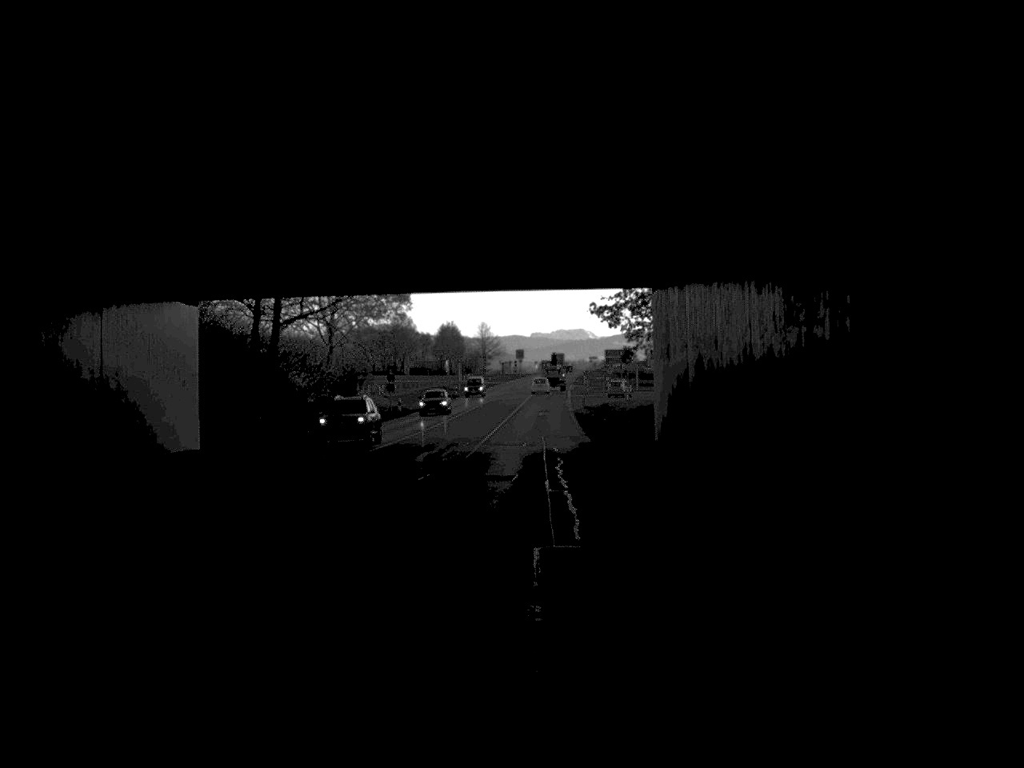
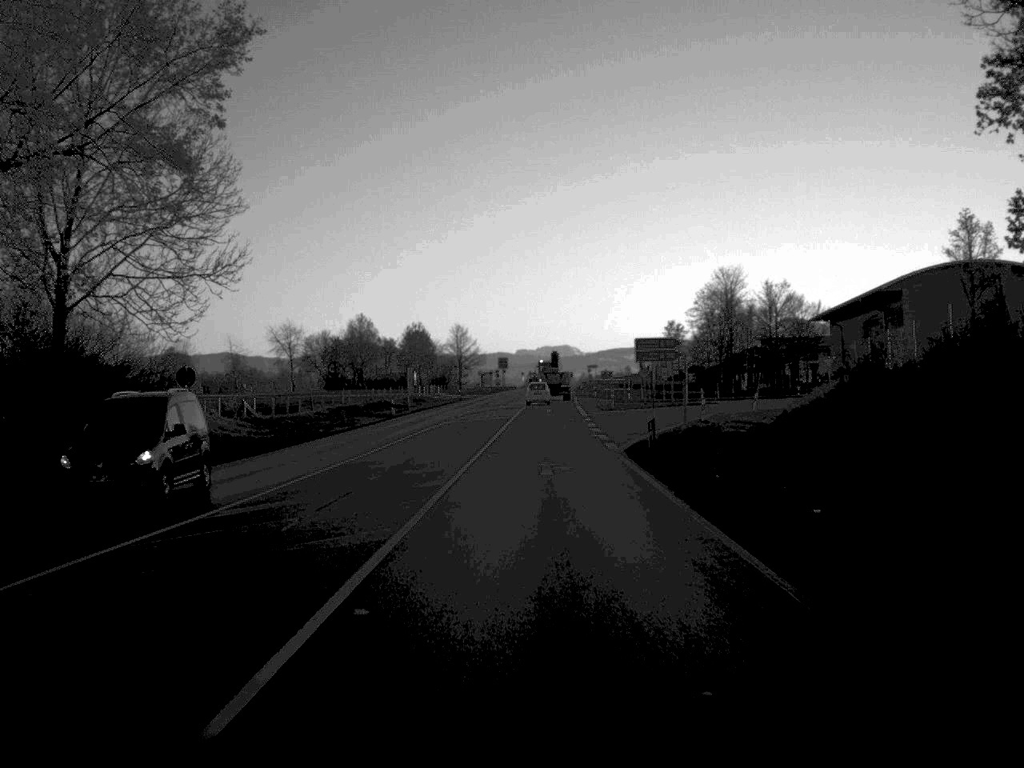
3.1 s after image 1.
(+0.1, +49.6) m; +1°
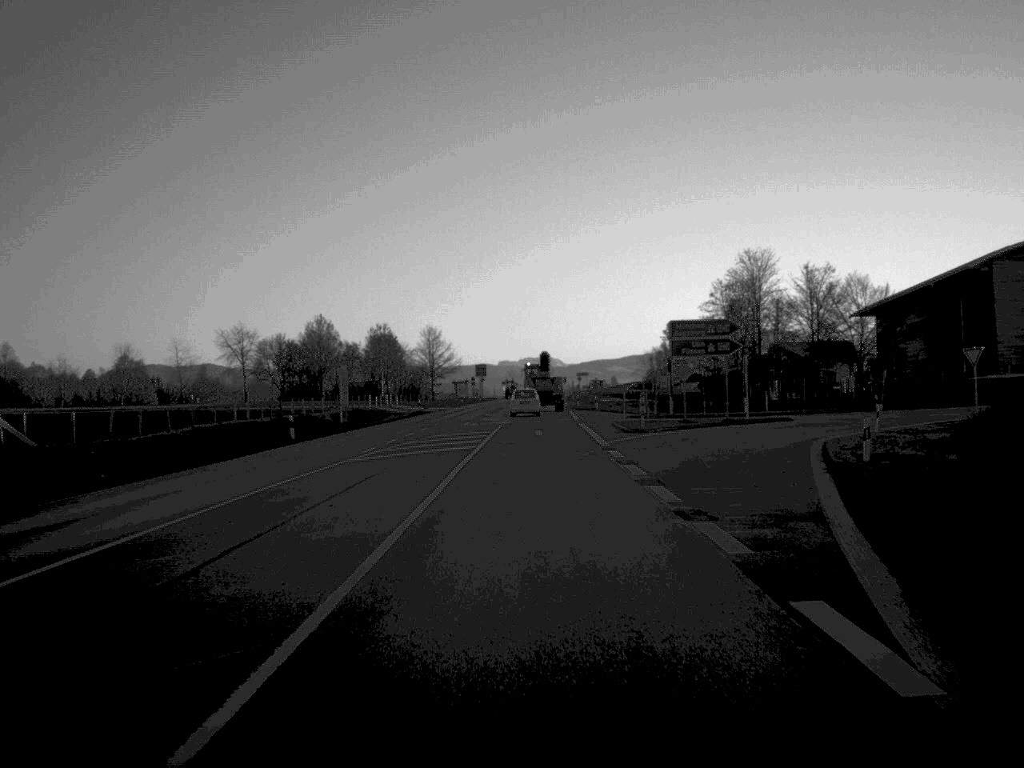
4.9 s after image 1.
(+0.2, +28.1) m; +1°
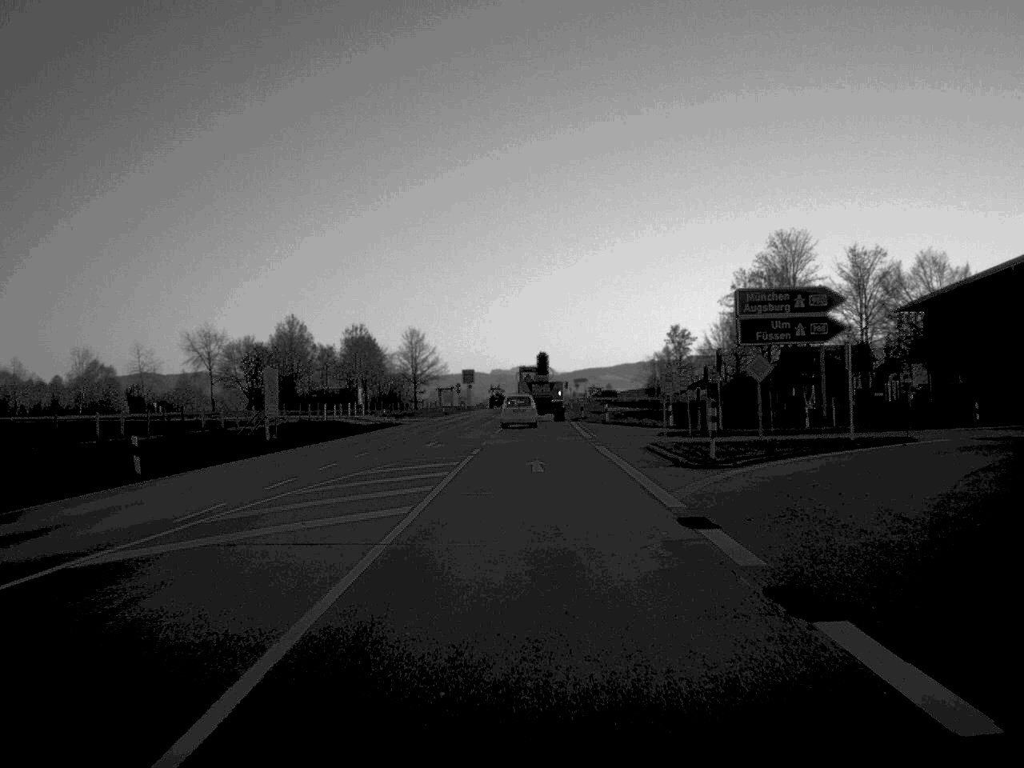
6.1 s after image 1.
(+0.1, +18.7) m; 0°
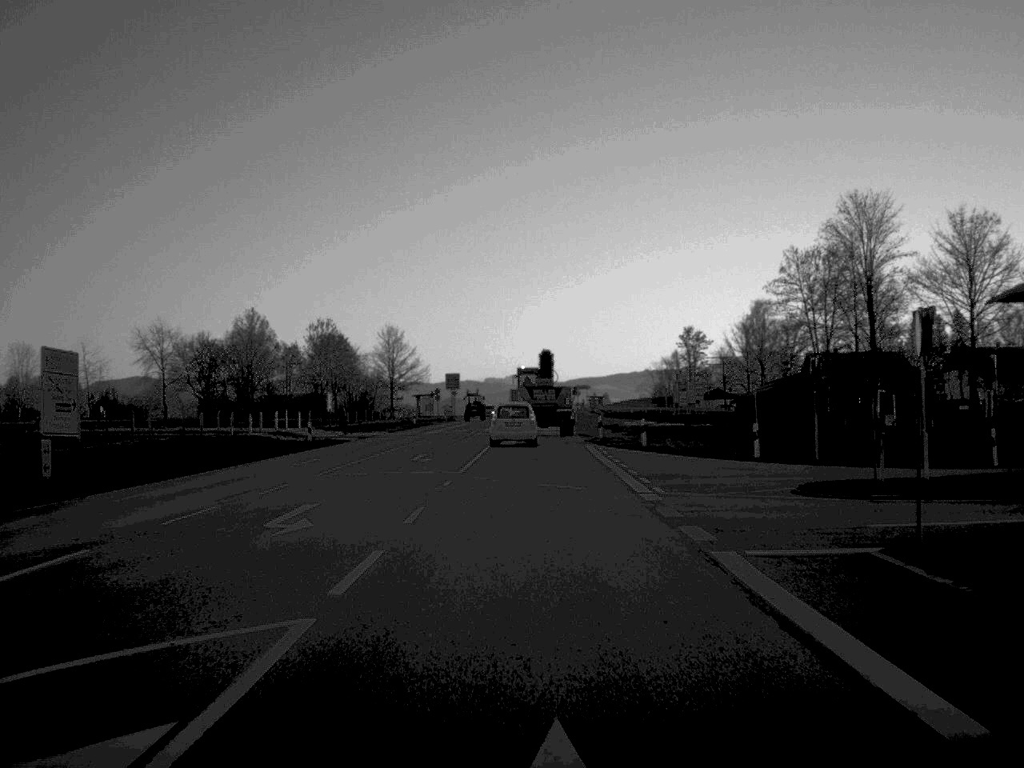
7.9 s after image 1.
(+0.1, +24.3) m; 0°
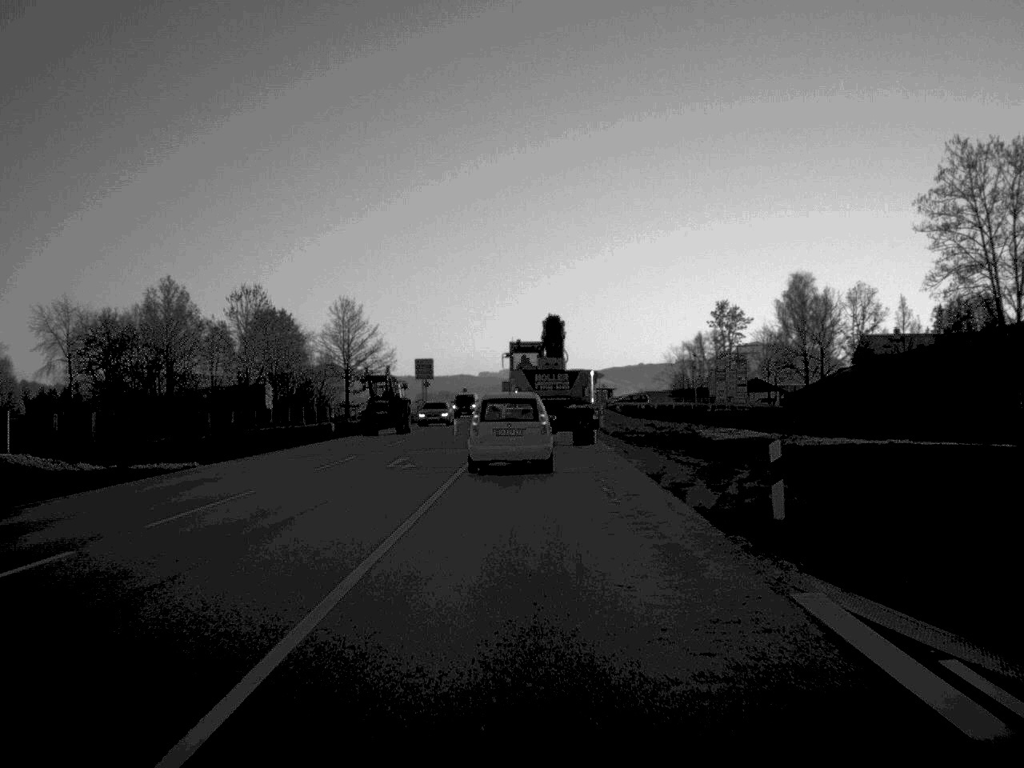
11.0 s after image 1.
(+0.1, +37.0) m; 0°
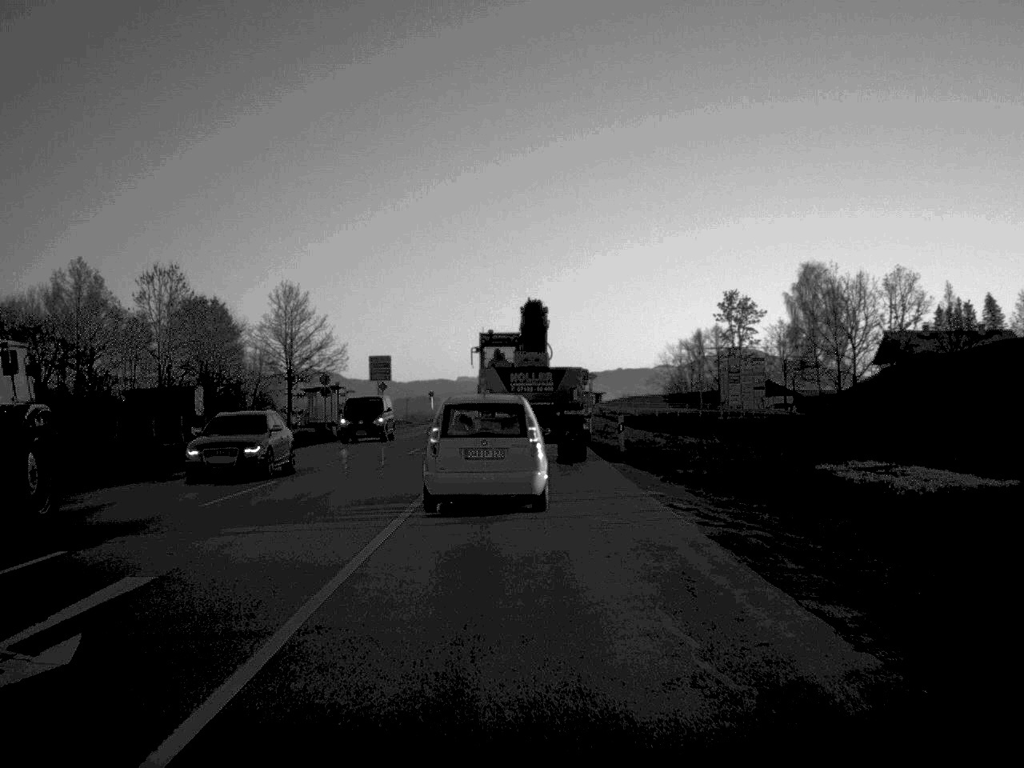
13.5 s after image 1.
(+0.1, +20.7) m; +1°
